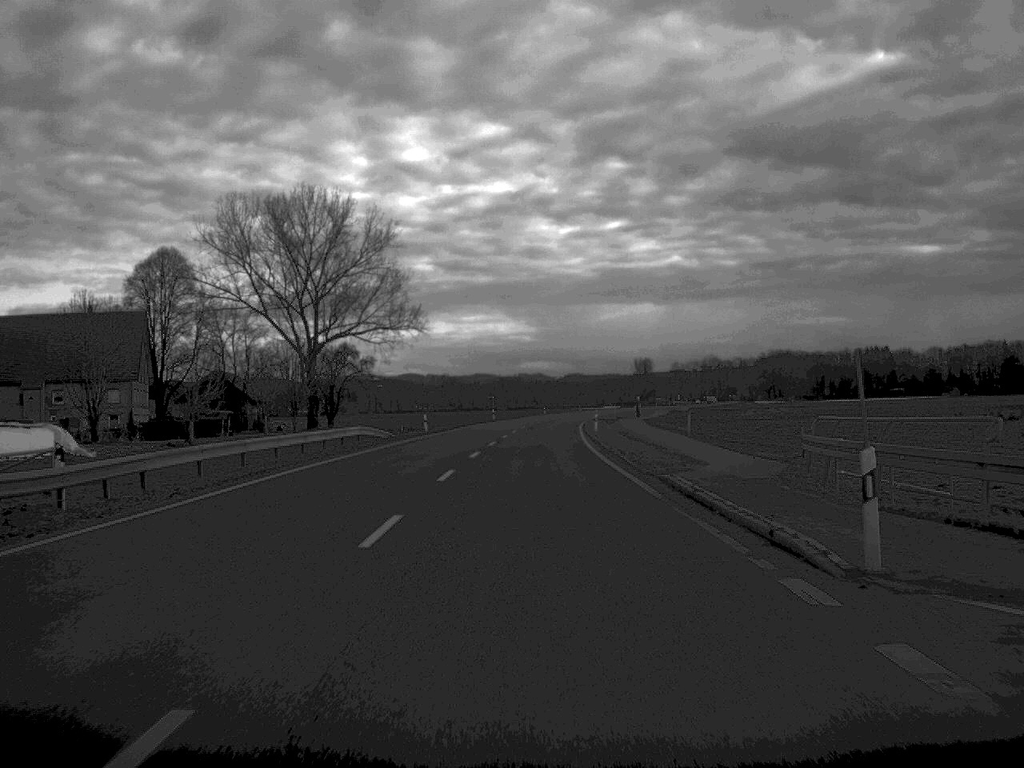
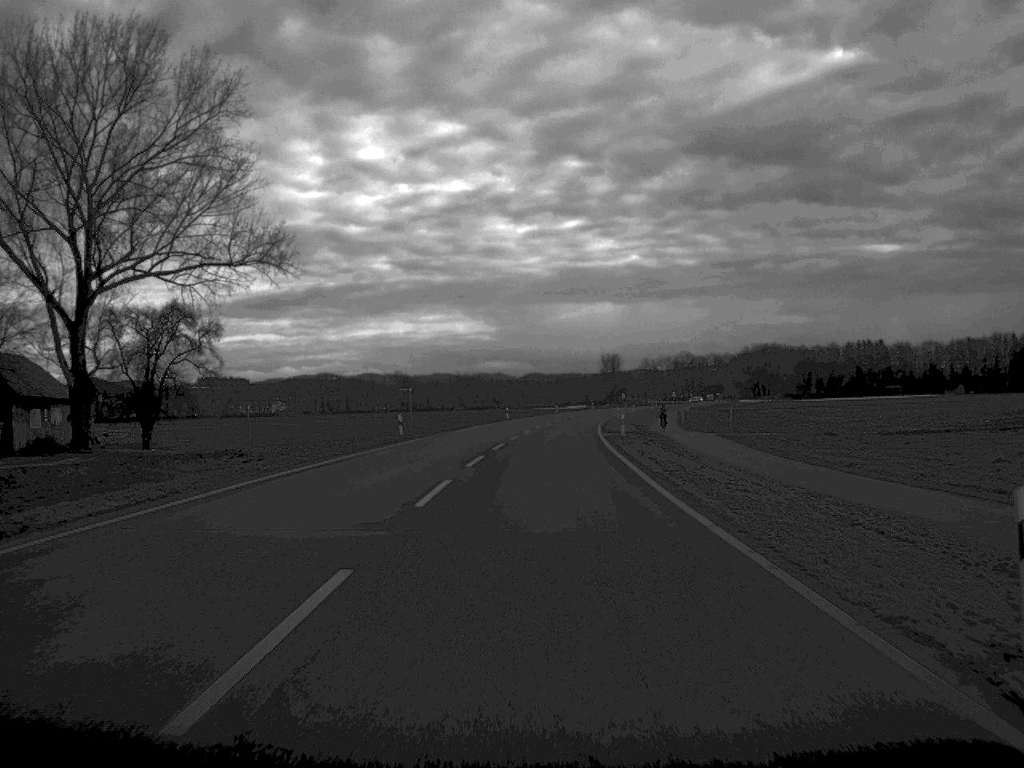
(+0.6, +66.2) m; +2°
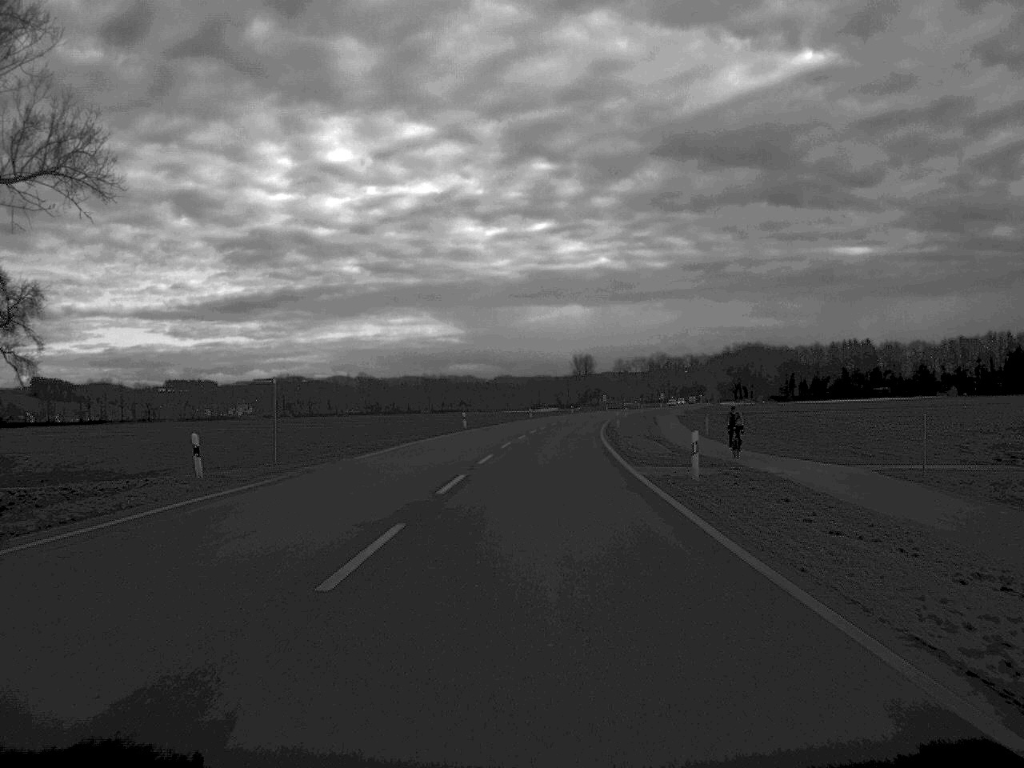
(+0.4, +32.0) m; +1°
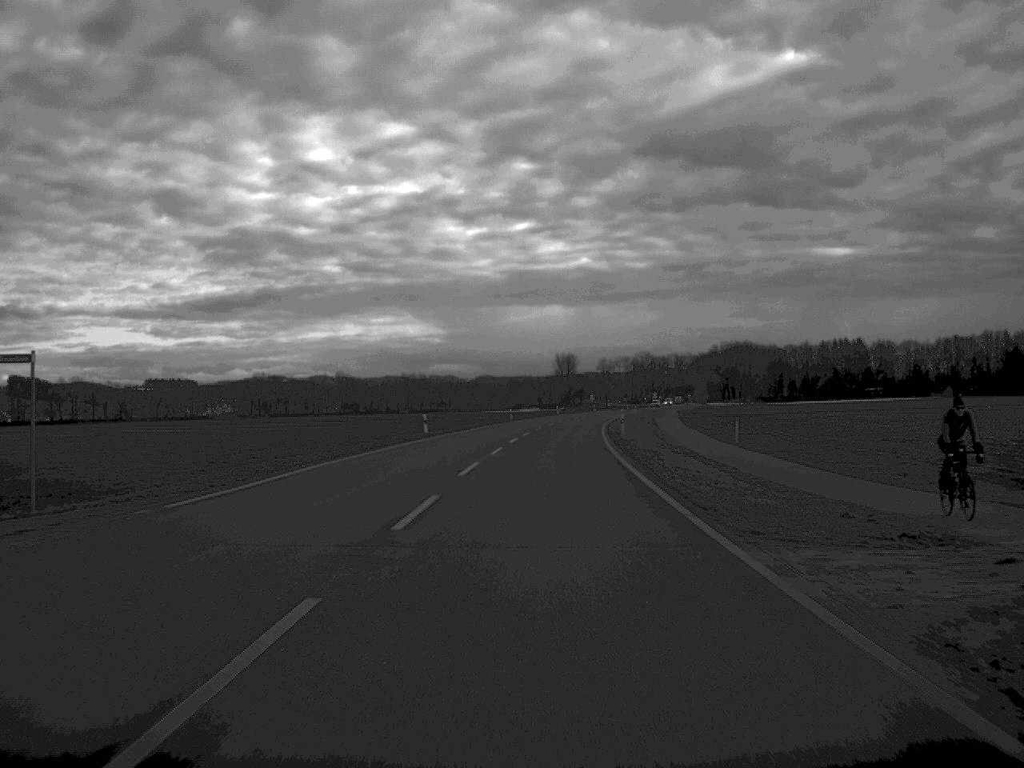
(+0.1, +18.6) m; +1°
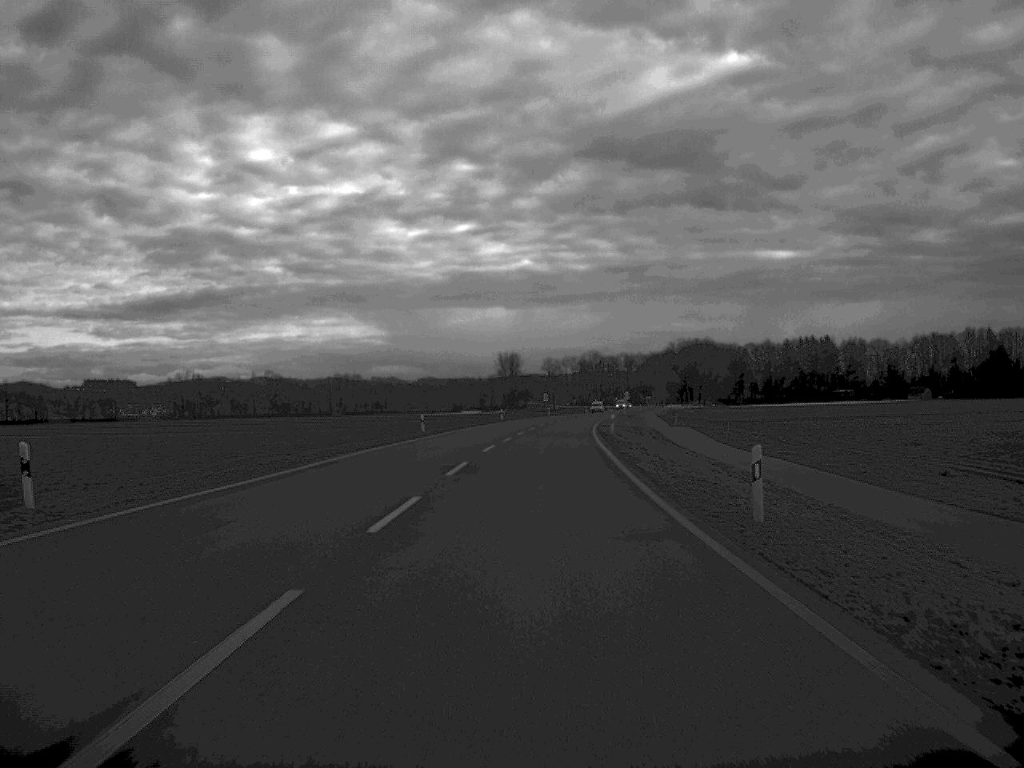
(+1.0, +47.6) m; +3°
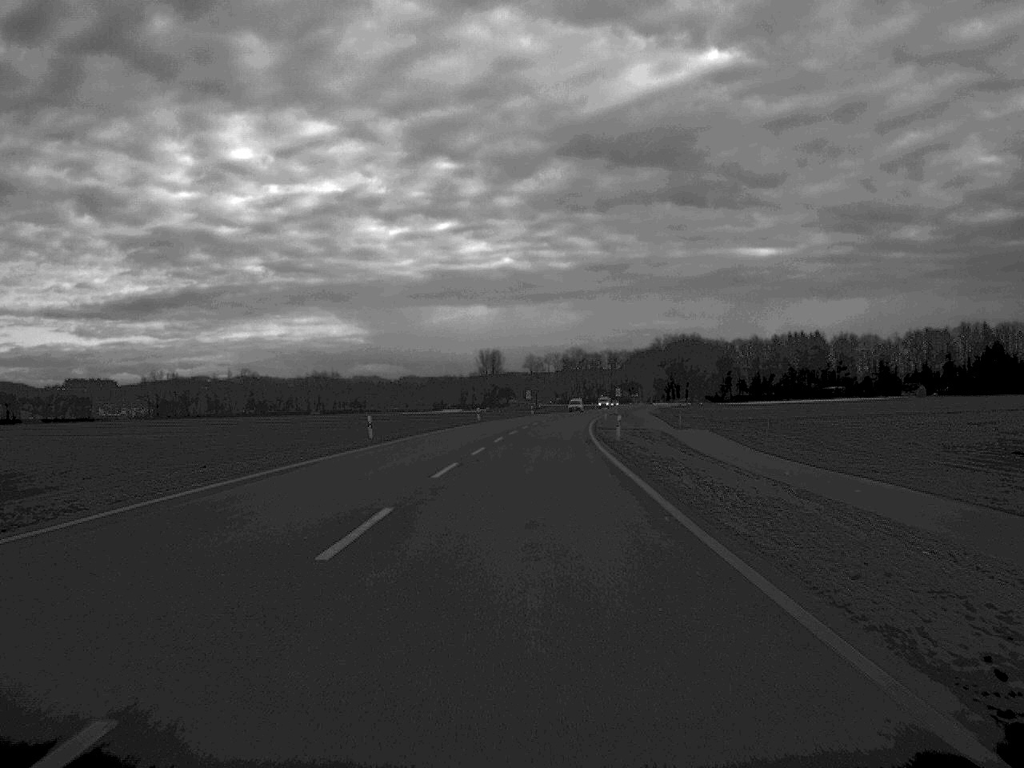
(+0.1, +15.6) m; +1°
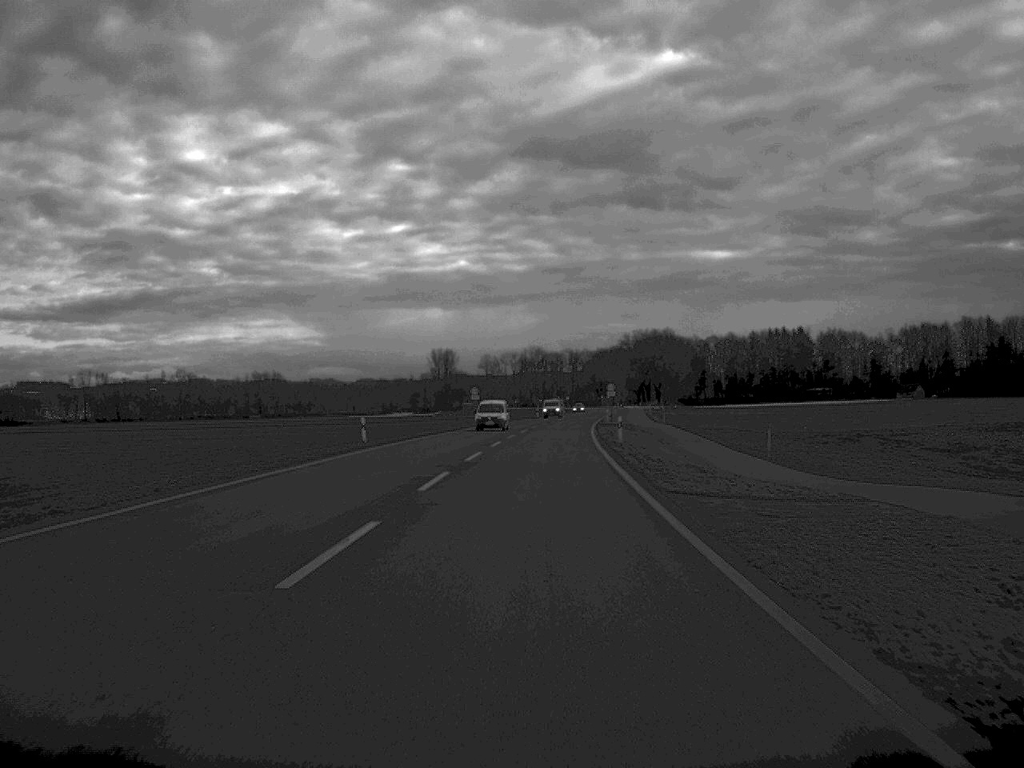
(+0.8, +50.6) m; +2°
